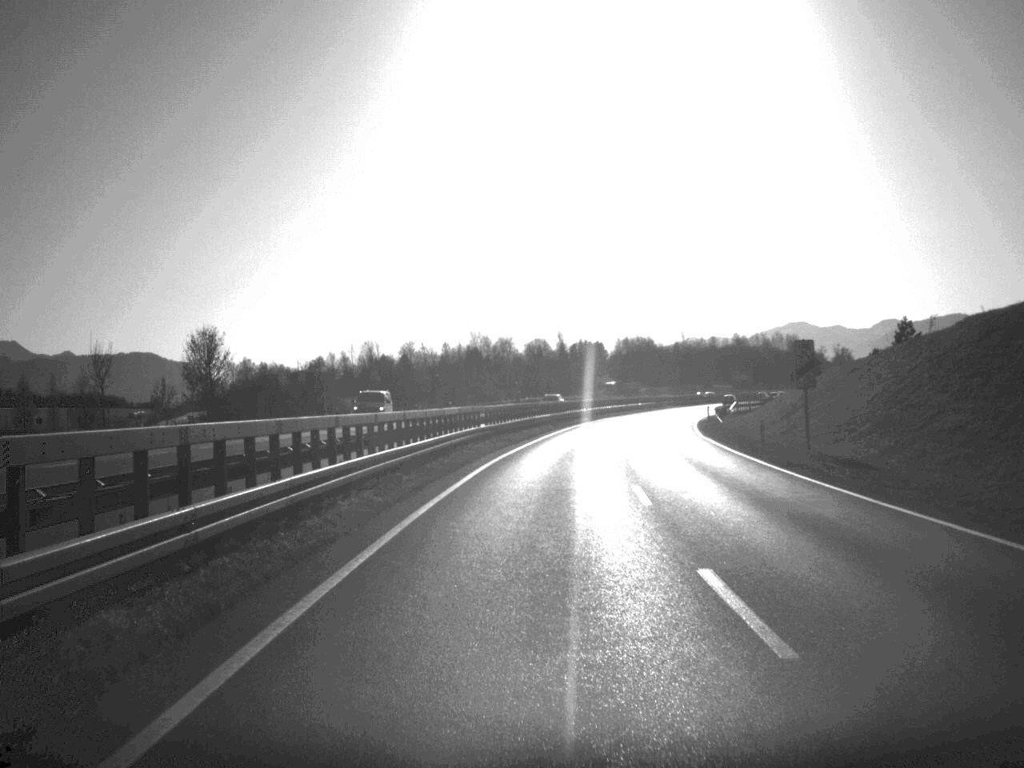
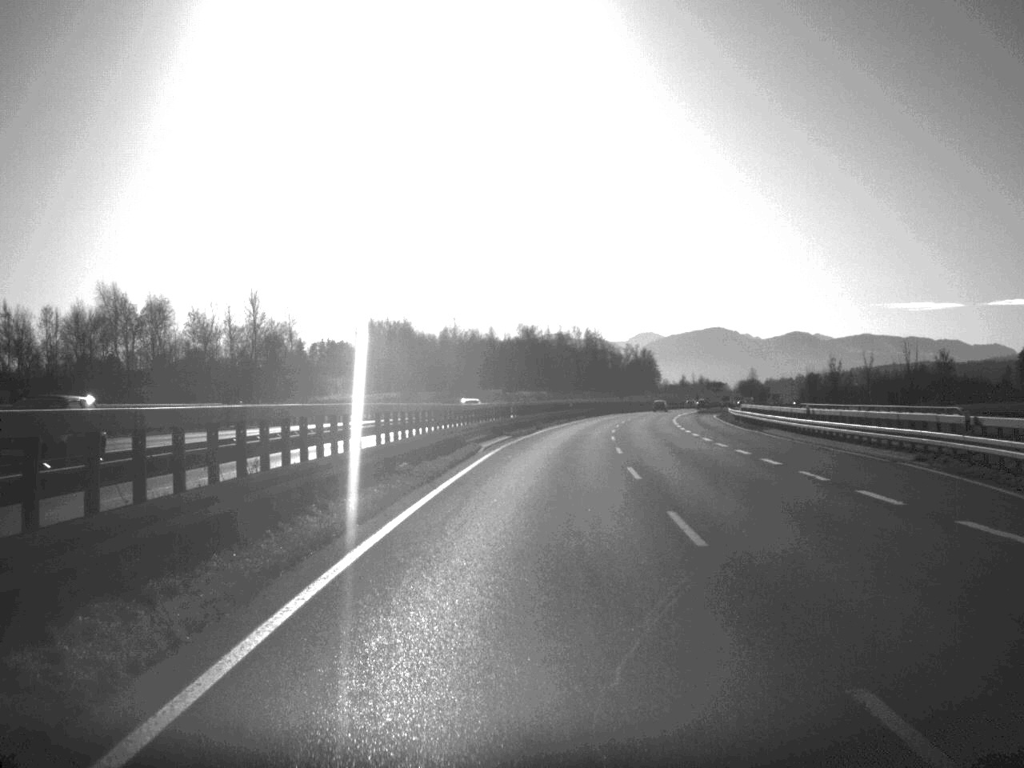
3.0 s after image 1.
(+10.6, +110.7) m; +11°
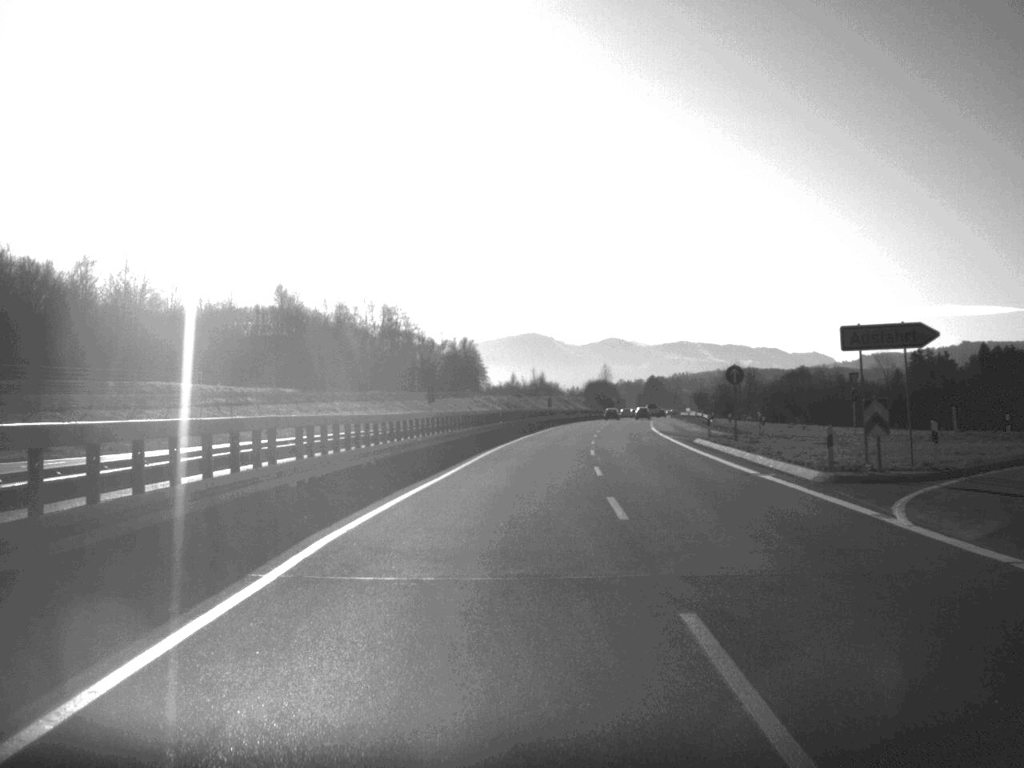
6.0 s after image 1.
(+9.0, +113.3) m; +8°
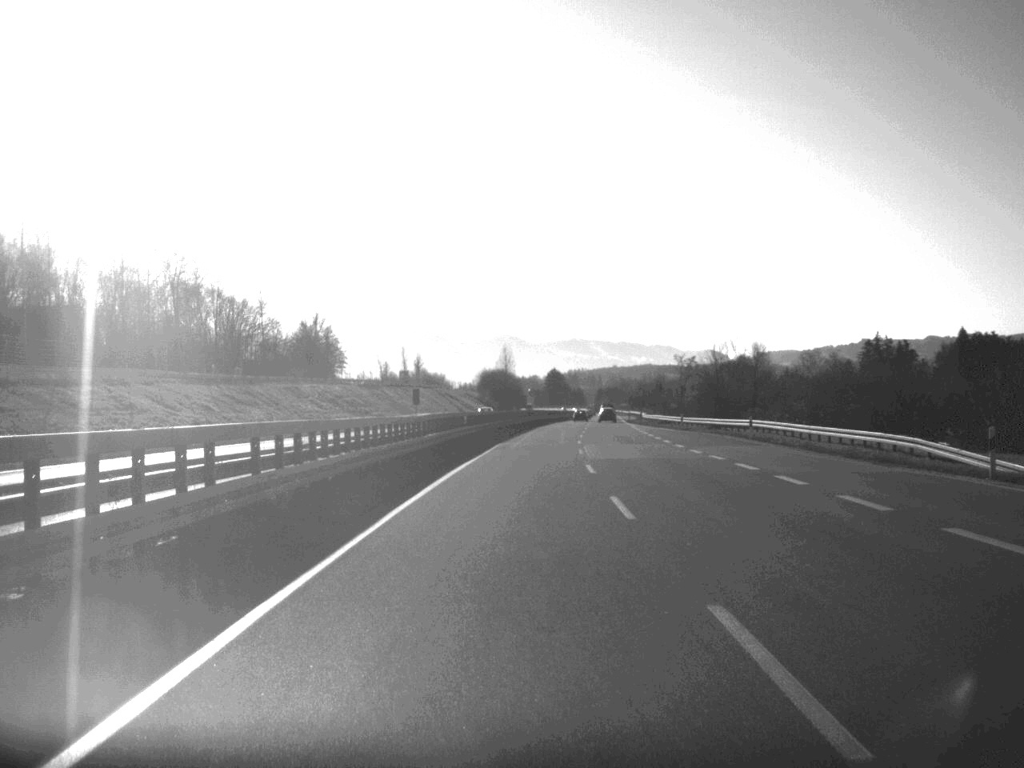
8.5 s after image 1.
(+4.2, +92.8) m; +5°
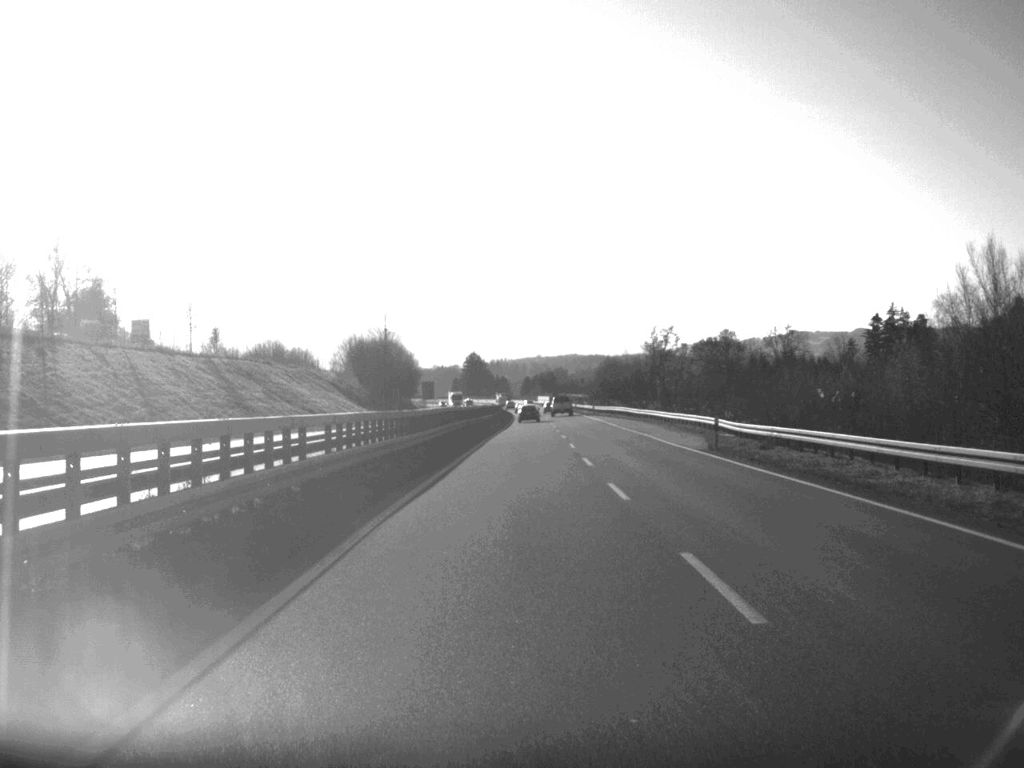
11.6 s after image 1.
(+3.9, +112.8) m; +3°
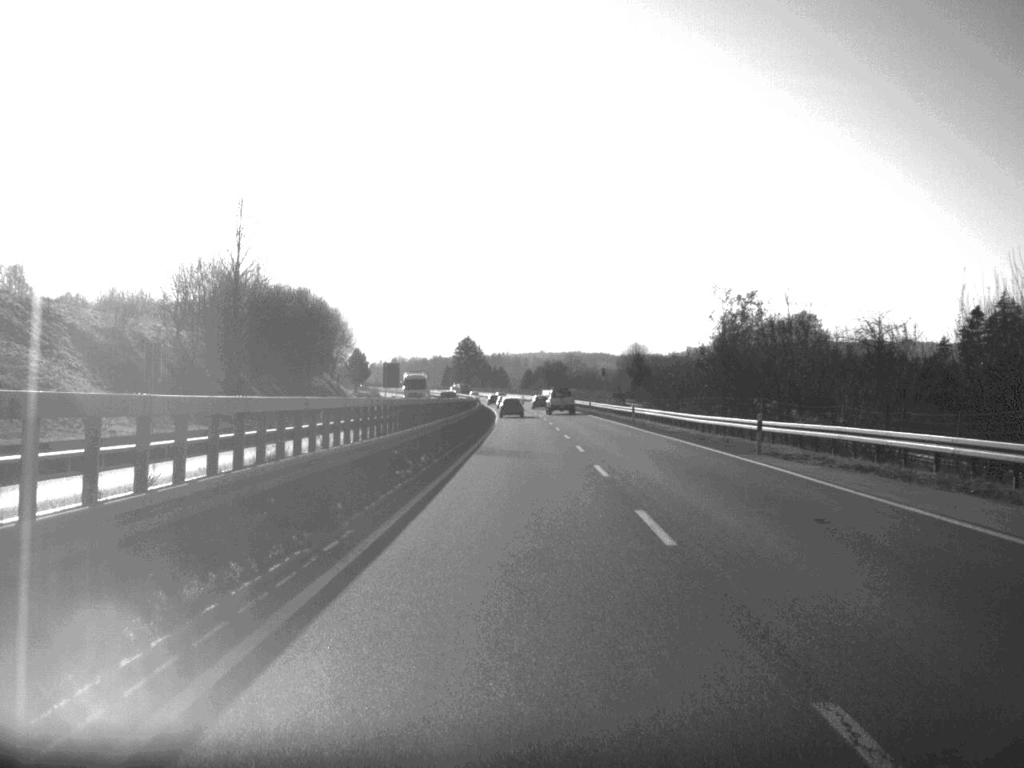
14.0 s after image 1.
(+0.3, +87.5) m; 0°
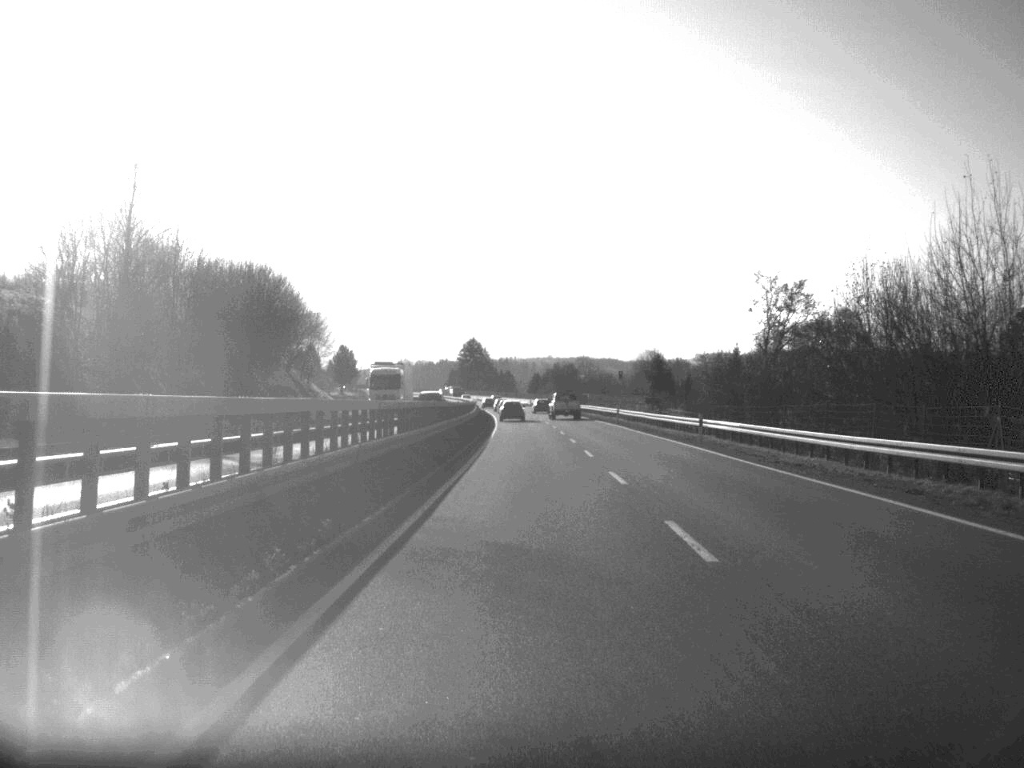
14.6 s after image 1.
(-0.1, +24.4) m; 0°
